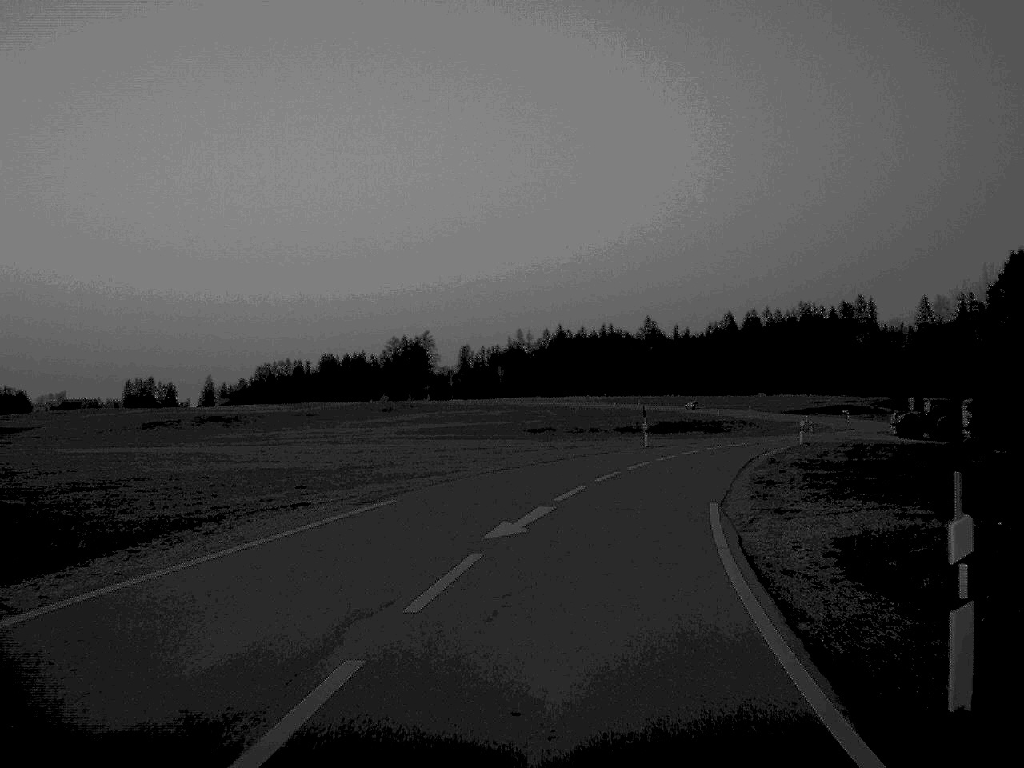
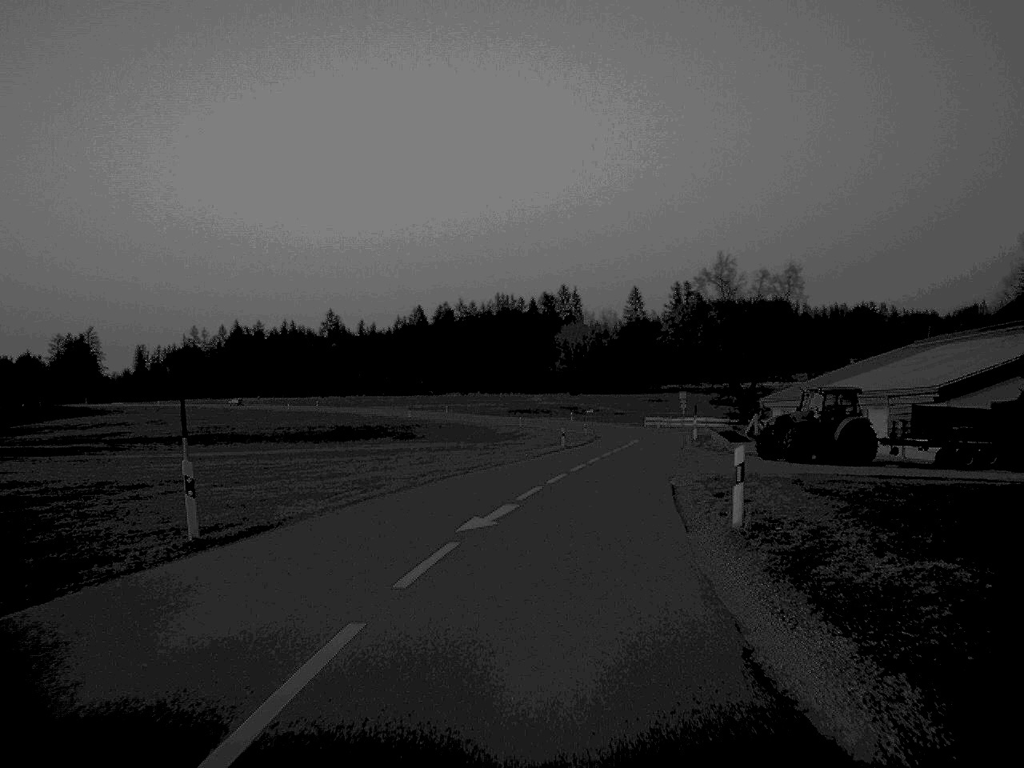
(+5.2, +39.5) m; +14°
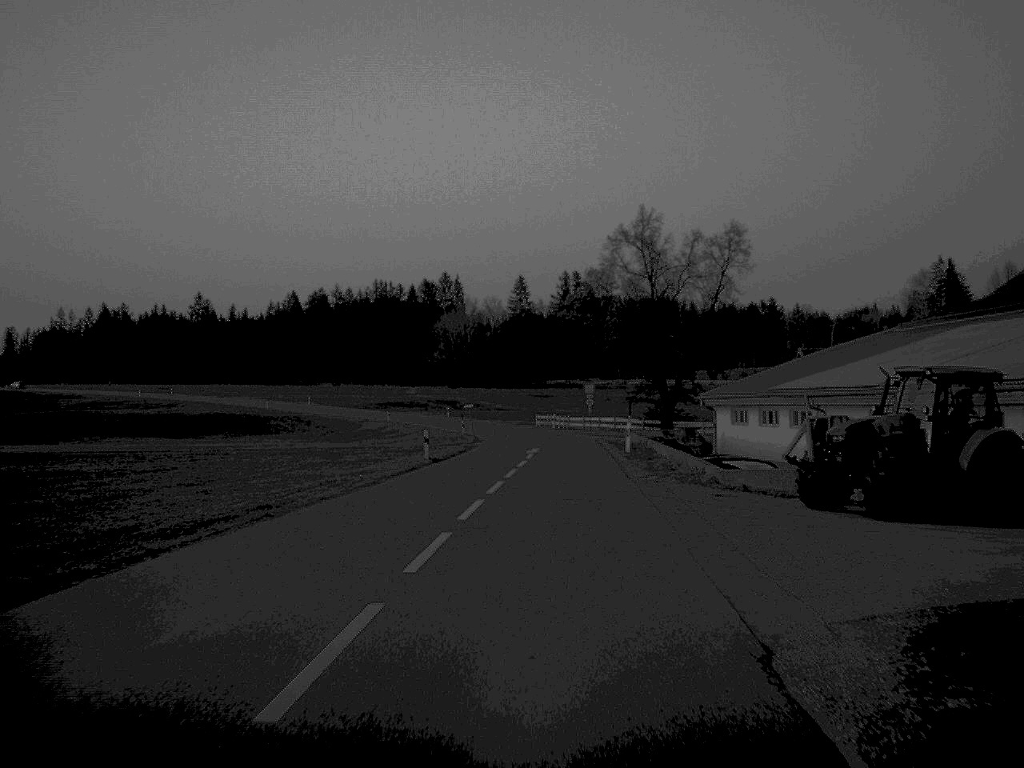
(+1.1, +22.7) m; +5°
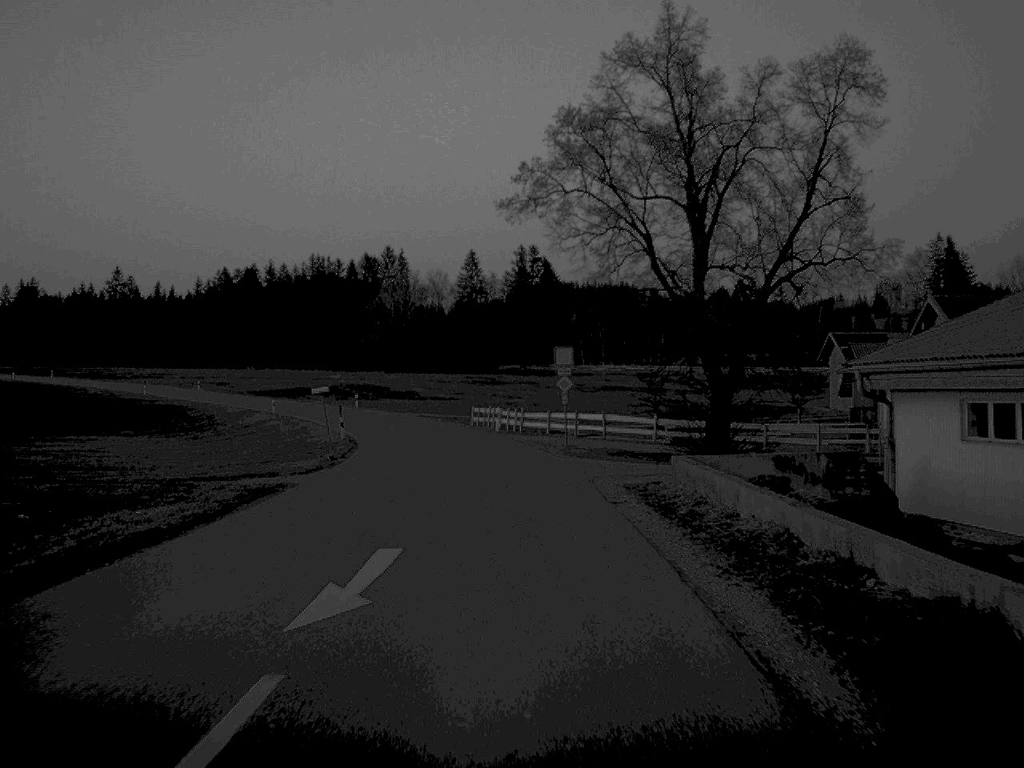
(+1.3, +38.9) m; +2°
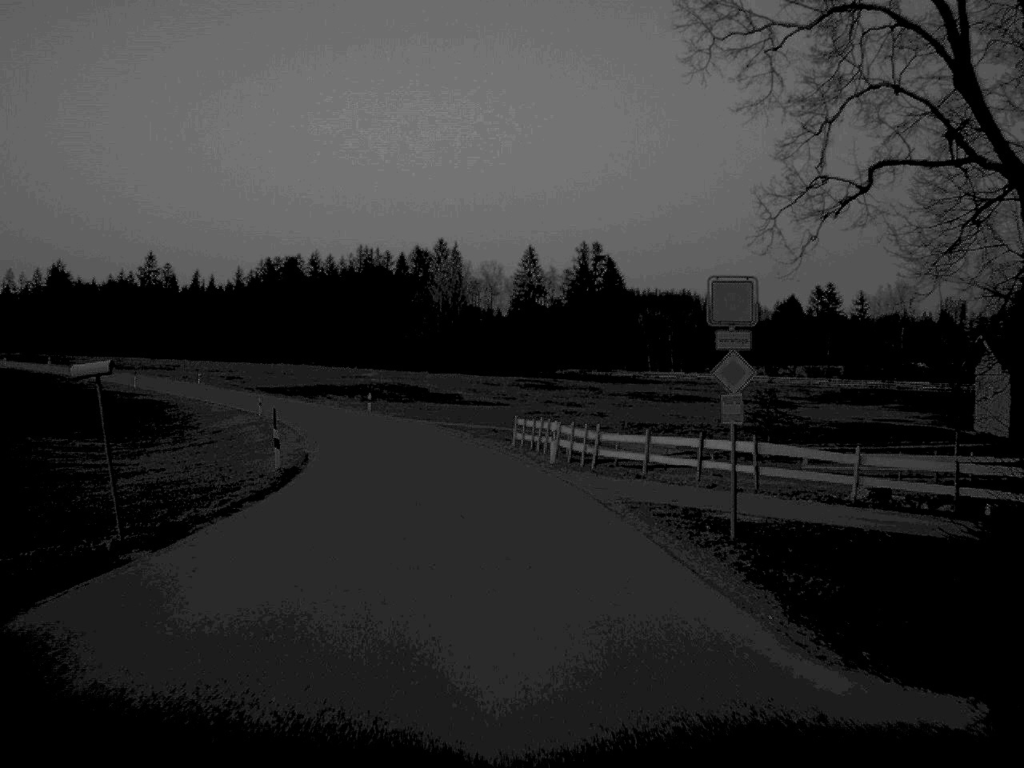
(-0.5, +24.0) m; -3°
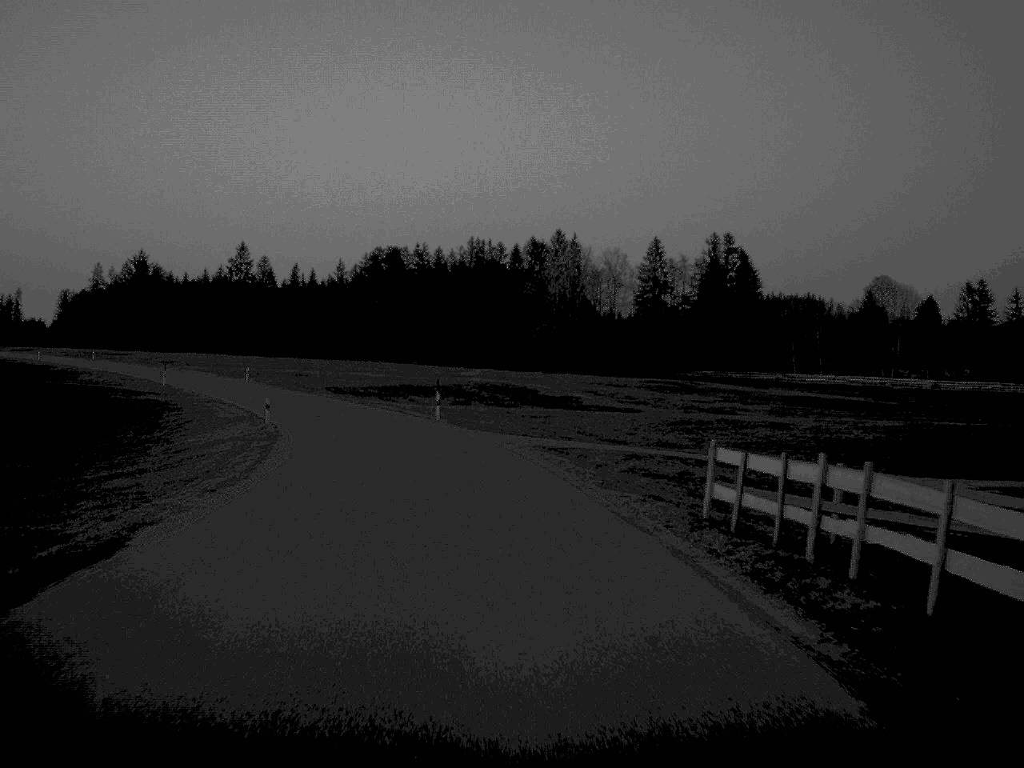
(-1.2, +27.2) m; -5°
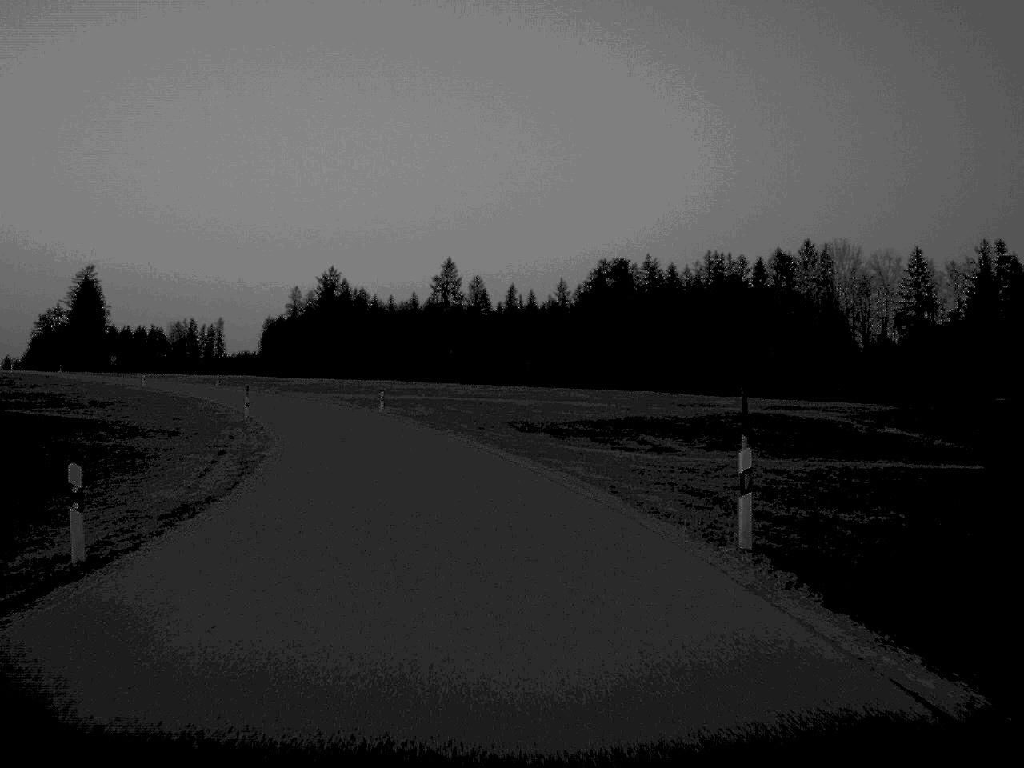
(-3.2, +37.7) m; -10°
